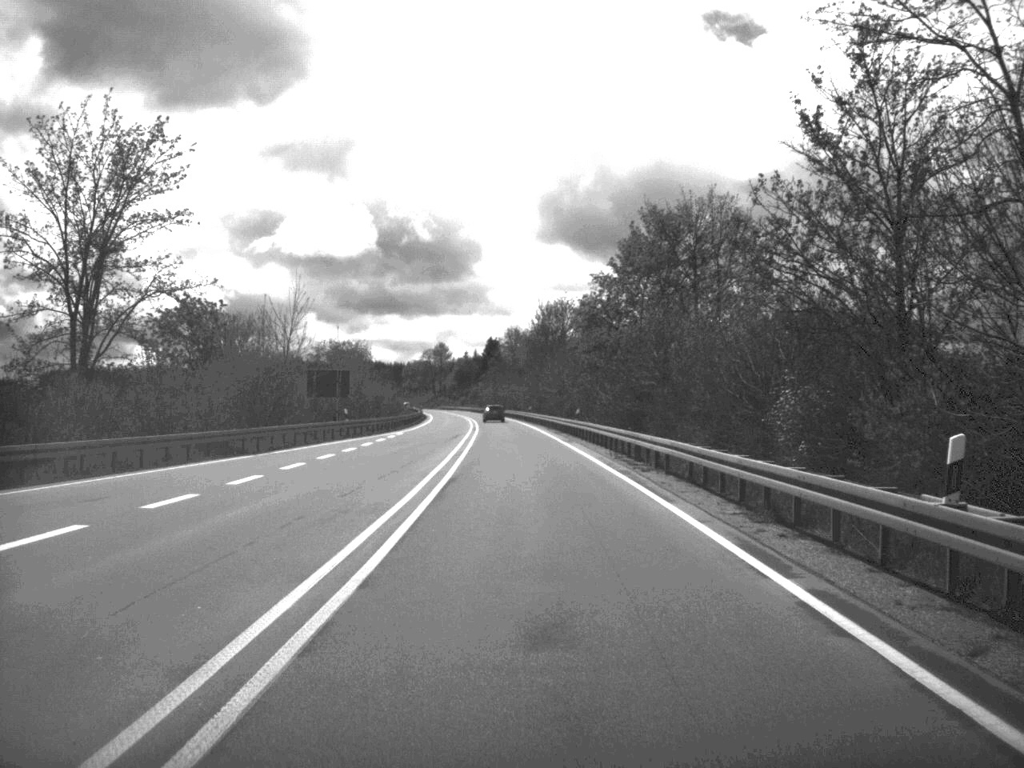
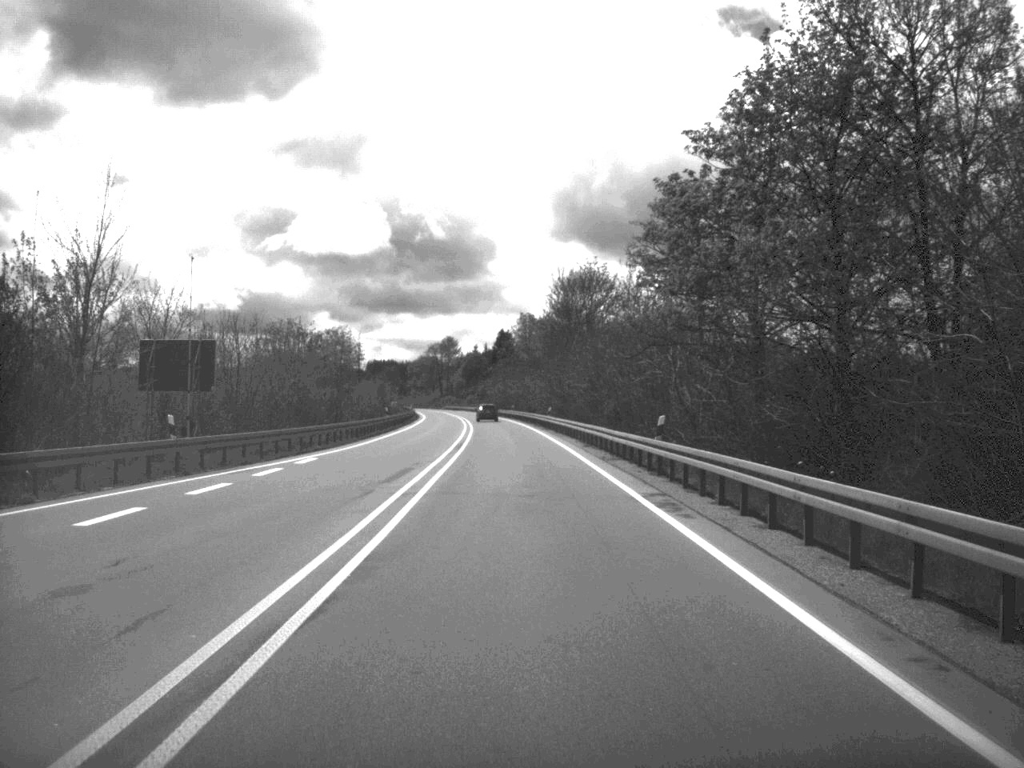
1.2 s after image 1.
(-0.2, +32.4) m; -1°
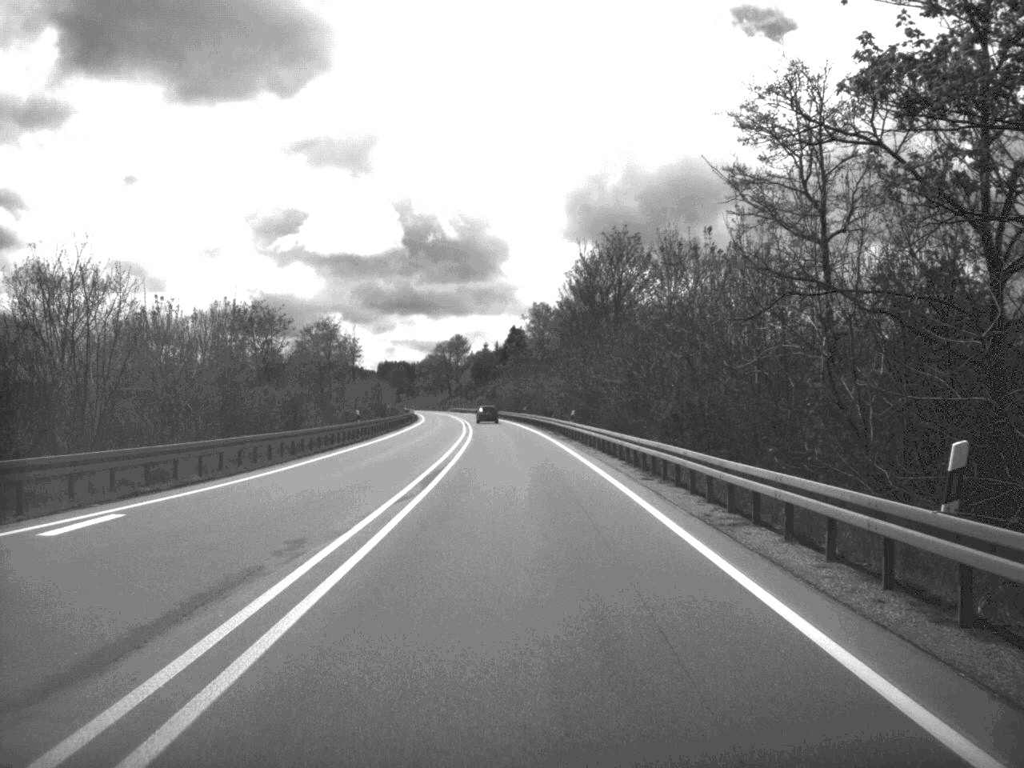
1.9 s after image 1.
(-0.1, +19.0) m; -1°
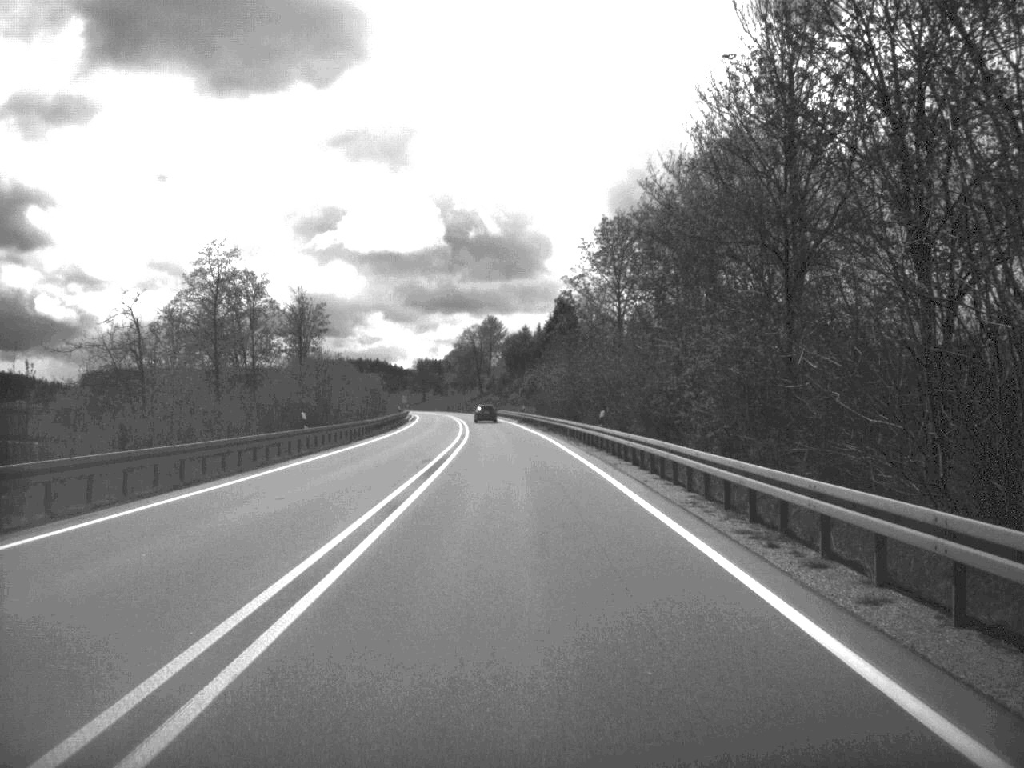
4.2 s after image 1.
(-1.2, +65.2) m; -2°
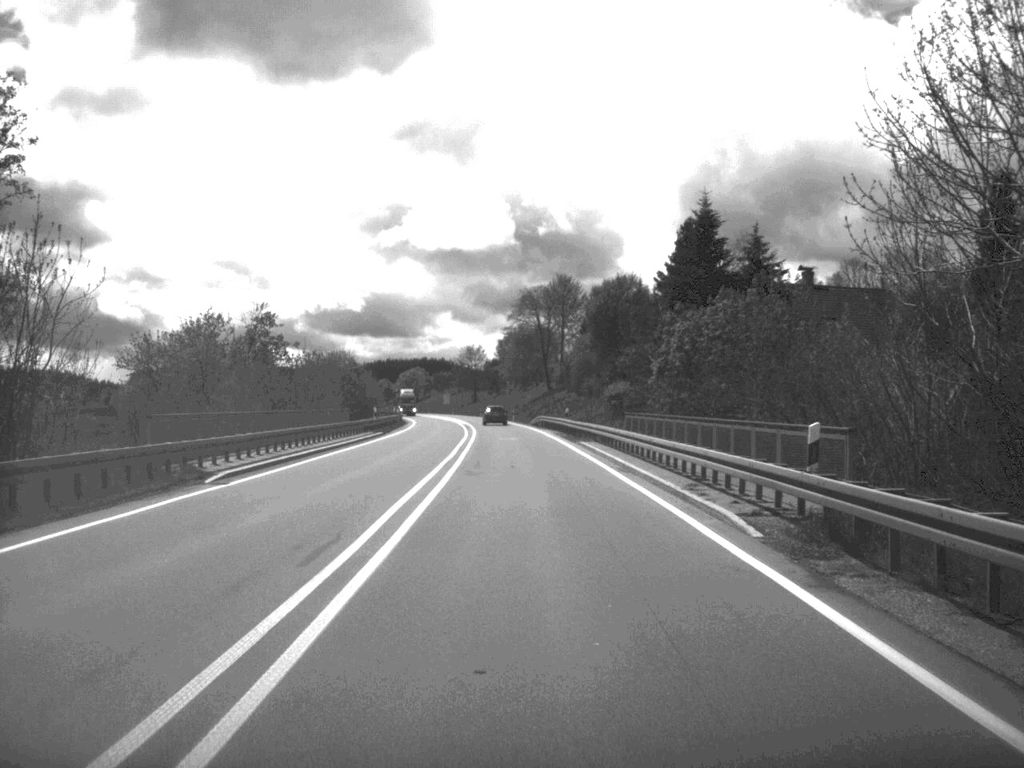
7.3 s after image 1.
(-2.7, +86.2) m; -3°
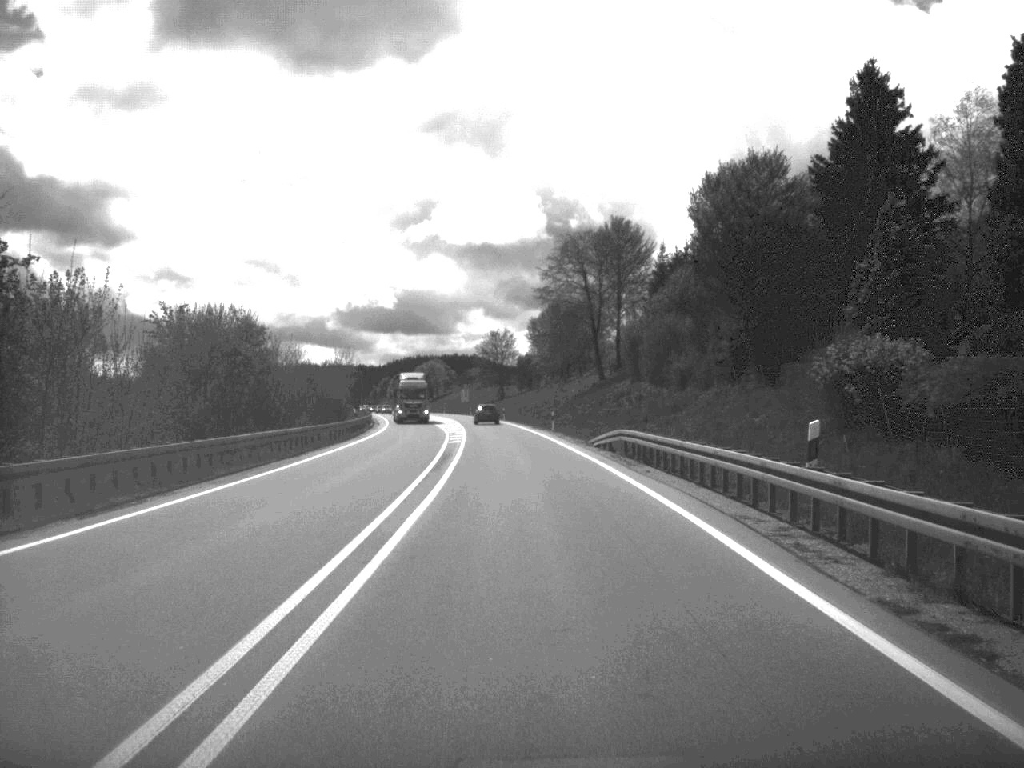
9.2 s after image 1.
(-0.8, +51.5) m; -2°
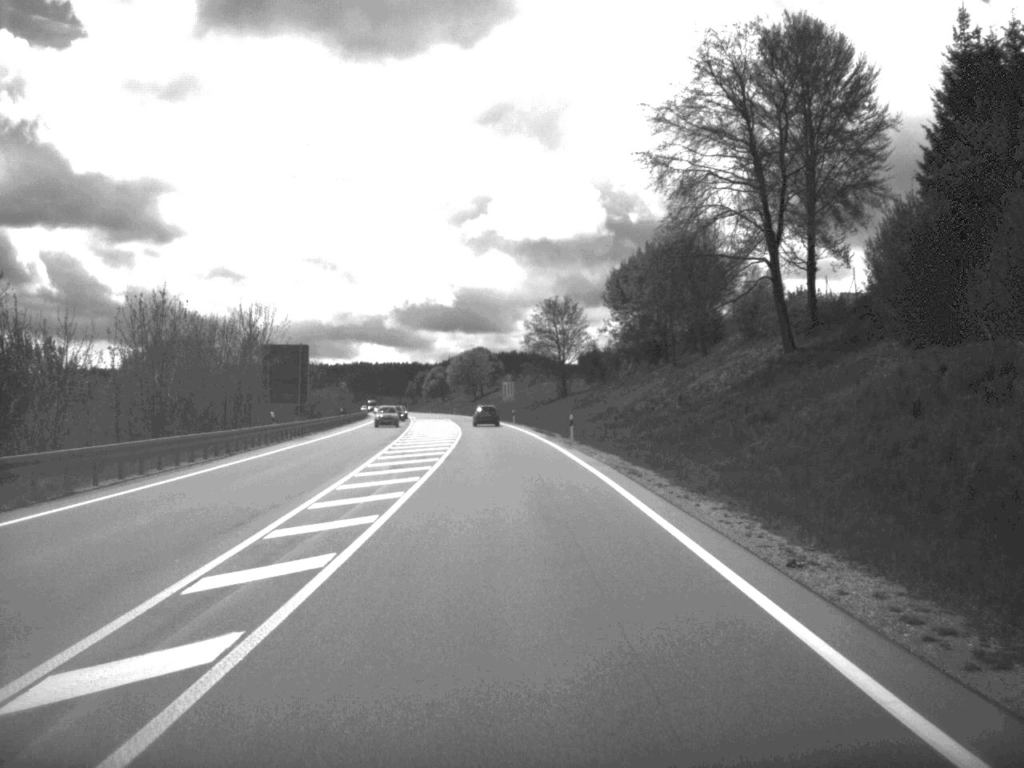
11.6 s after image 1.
(-1.5, +65.6) m; -3°
